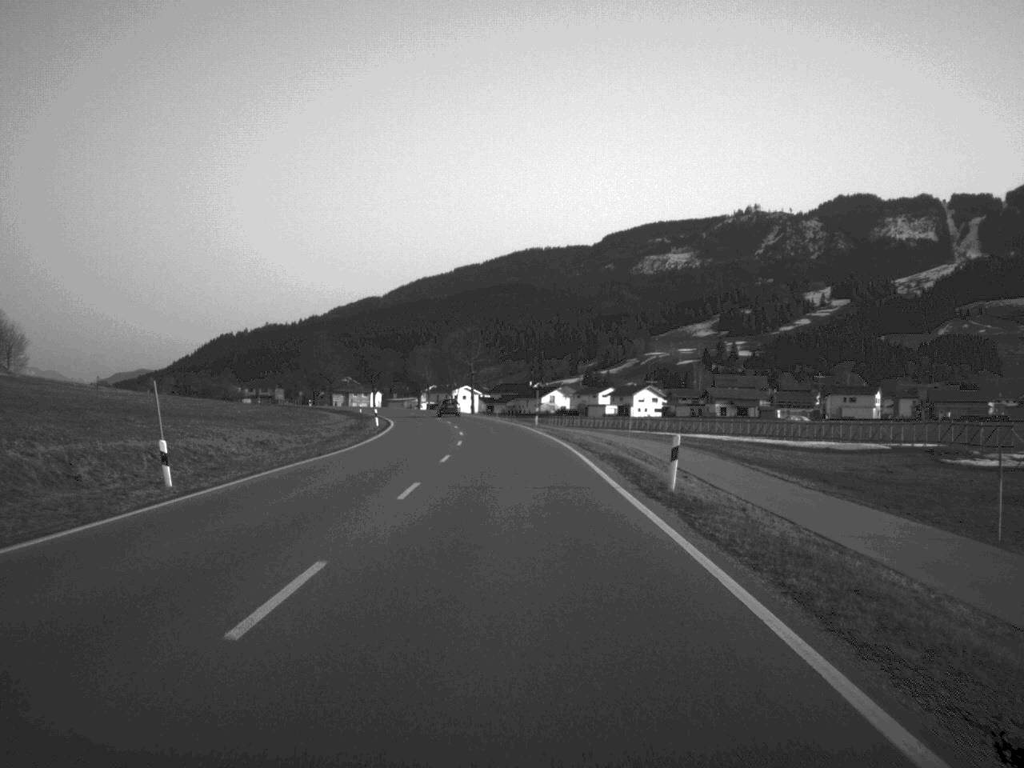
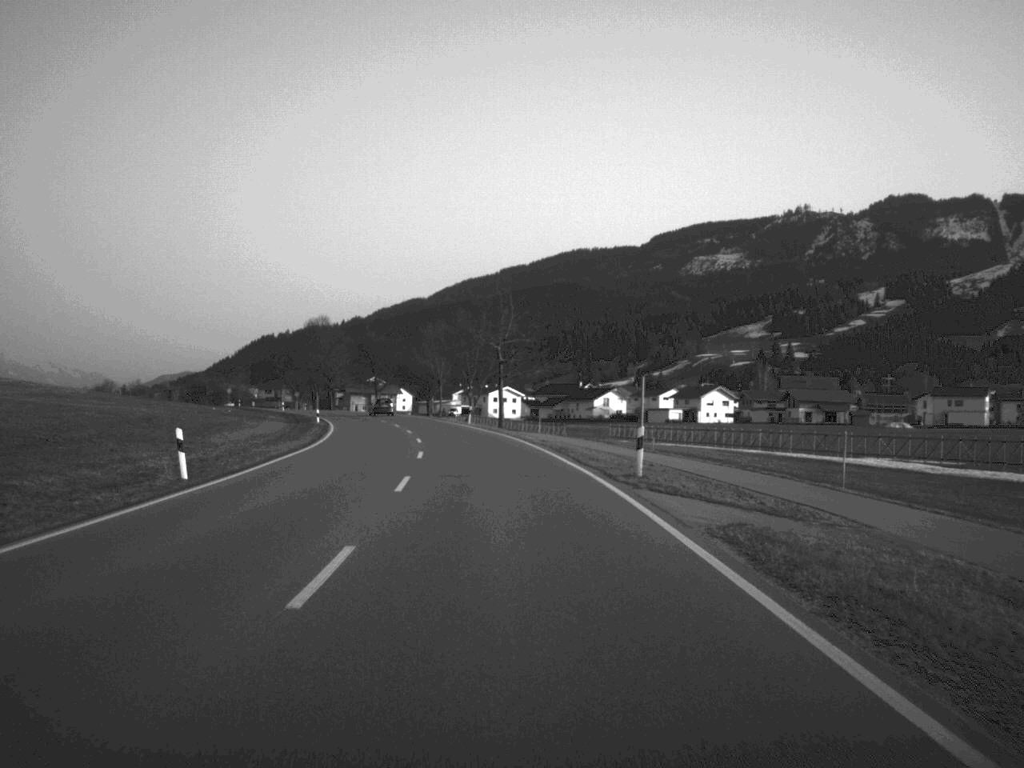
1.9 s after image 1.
(-0.7, +46.7) m; -2°
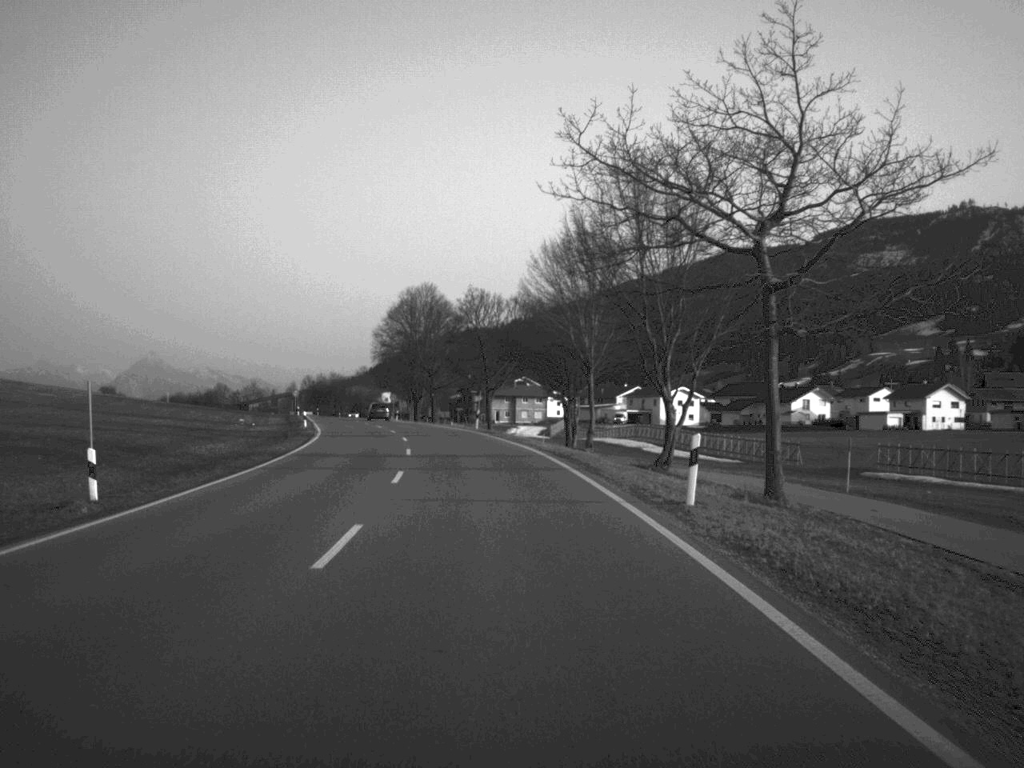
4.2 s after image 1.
(-3.3, +57.3) m; -7°
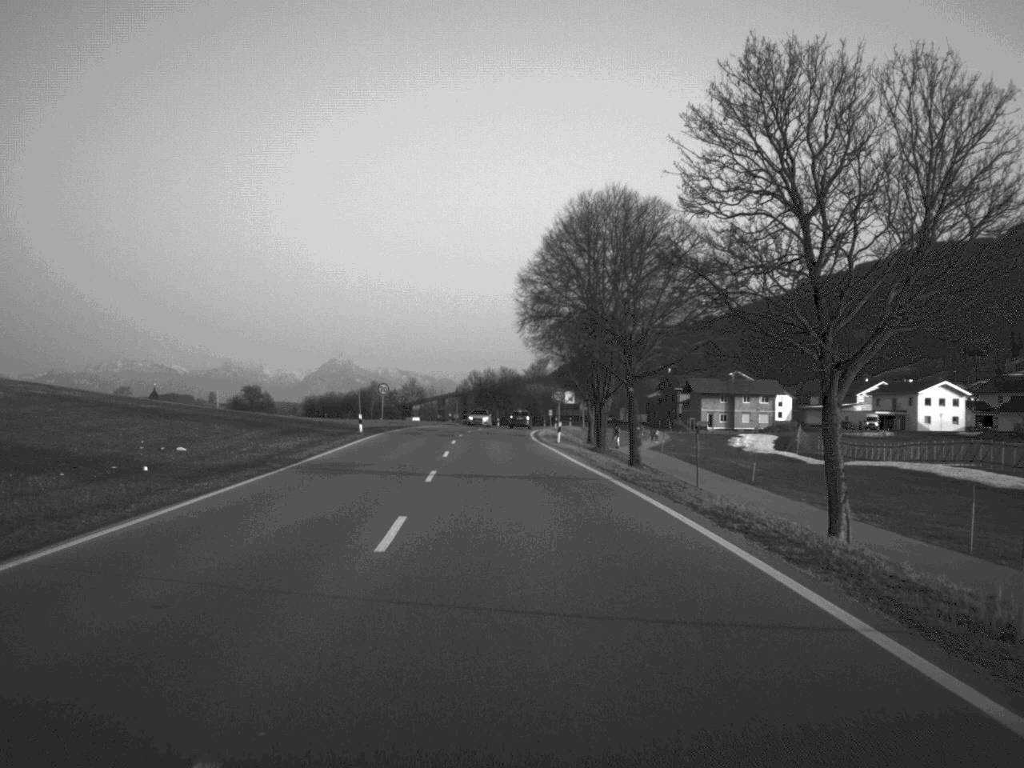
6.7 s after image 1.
(-4.4, +58.4) m; -8°
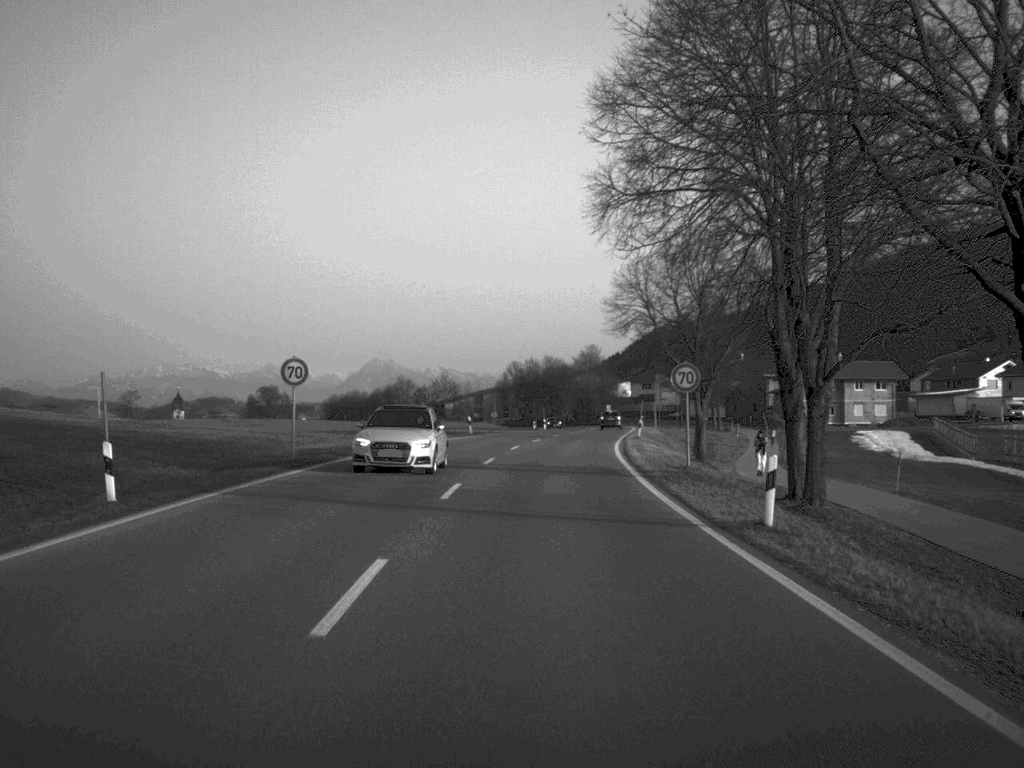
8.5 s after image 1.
(-1.0, +40.8) m; -2°
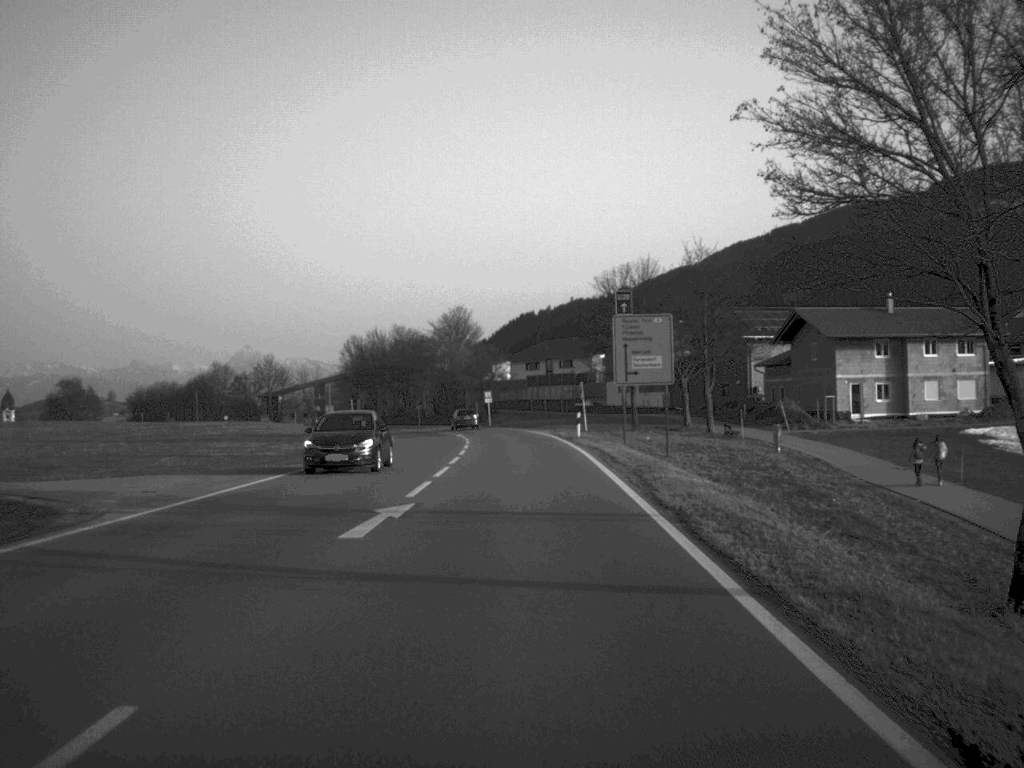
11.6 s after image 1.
(+3.2, +65.3) m; +6°
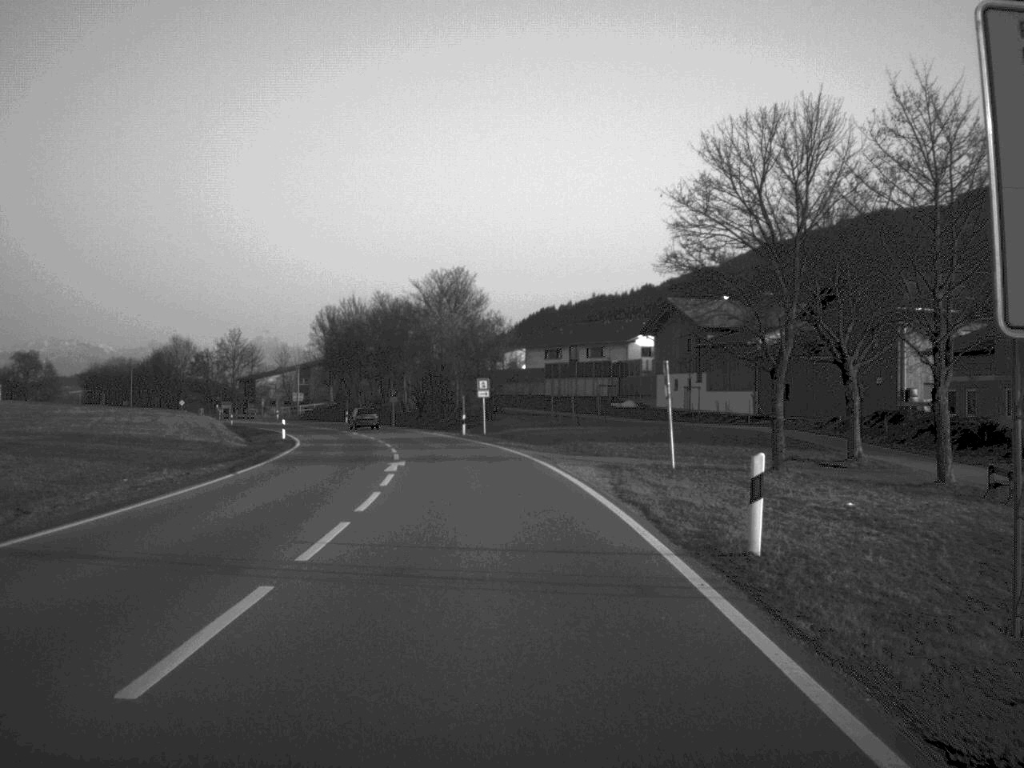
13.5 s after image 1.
(0.0, +38.5) m; -1°
